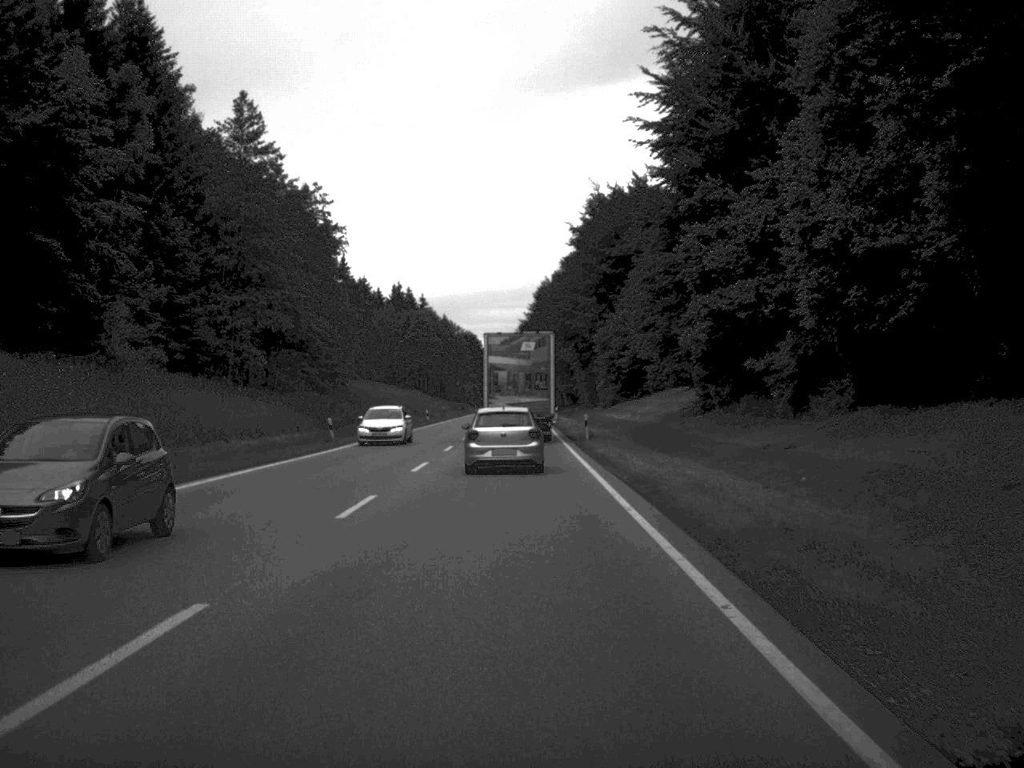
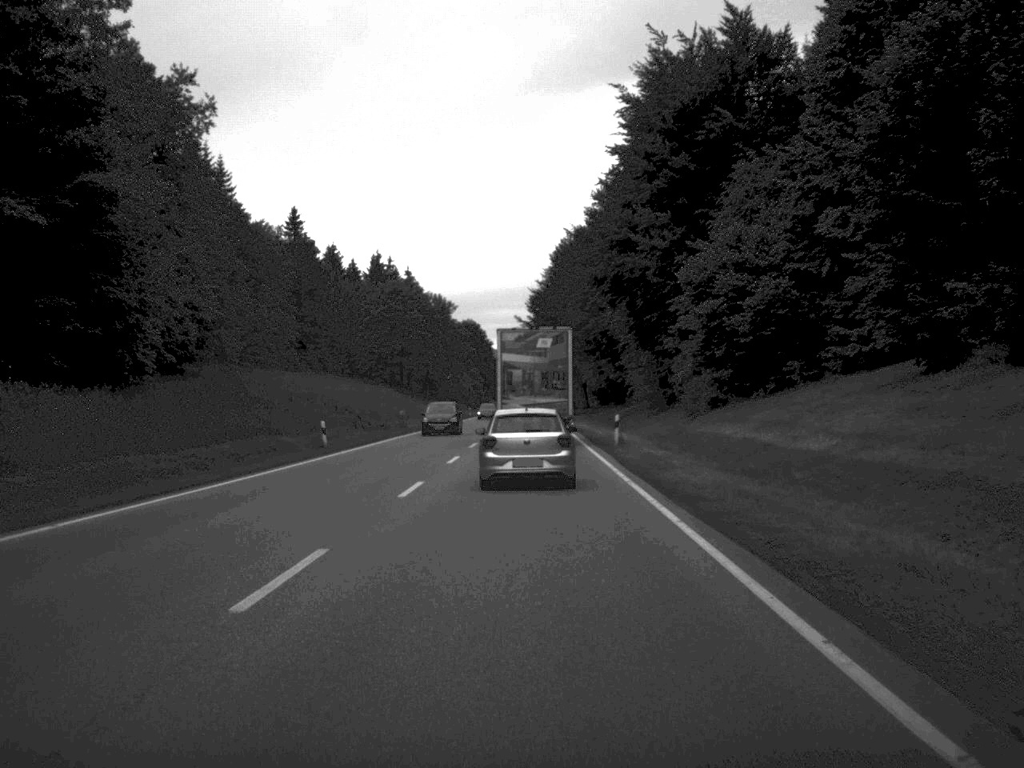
(-0.5, +55.1) m; -1°
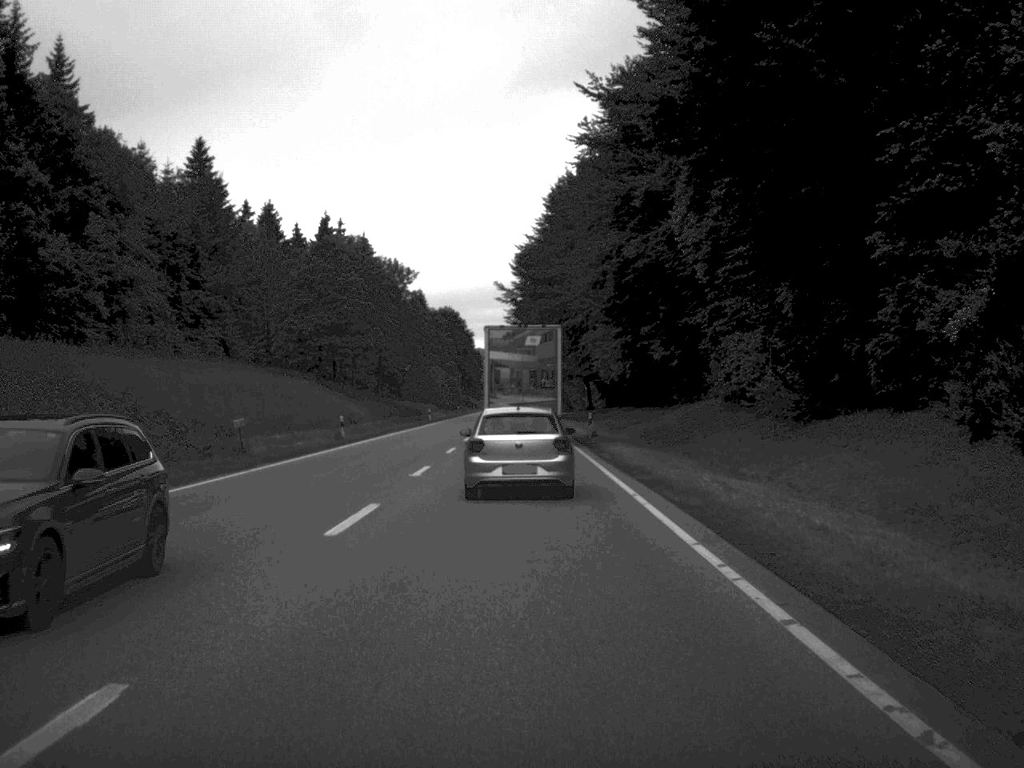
(+0.2, +41.8) m; 0°
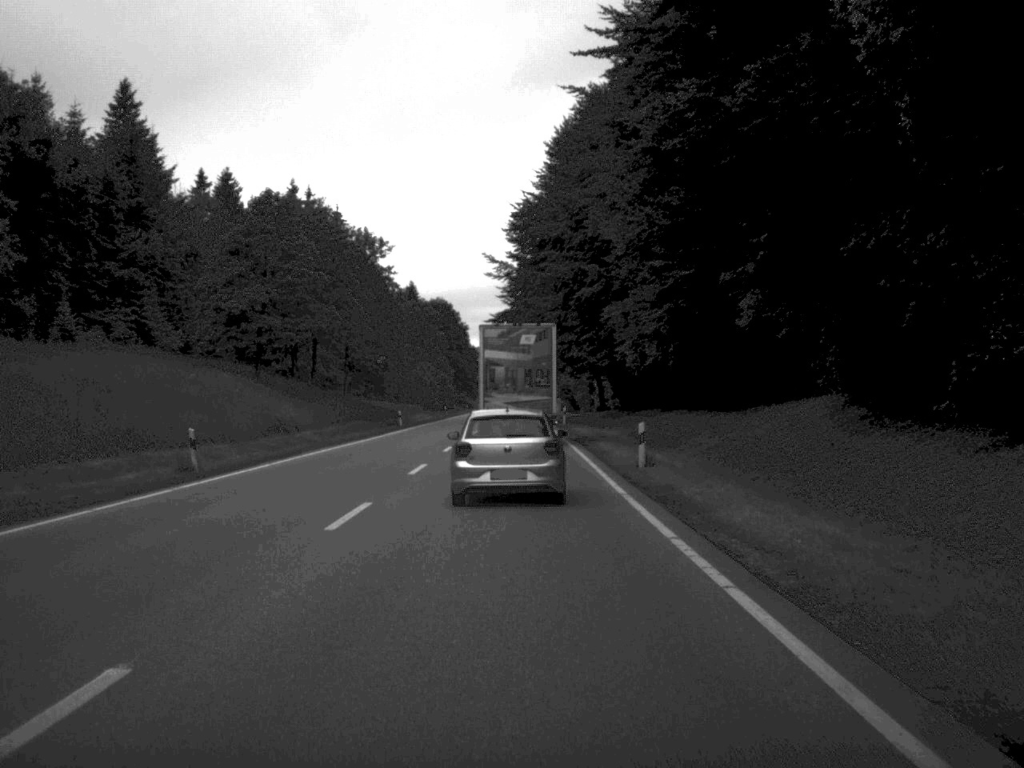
(0.0, +22.9) m; 0°
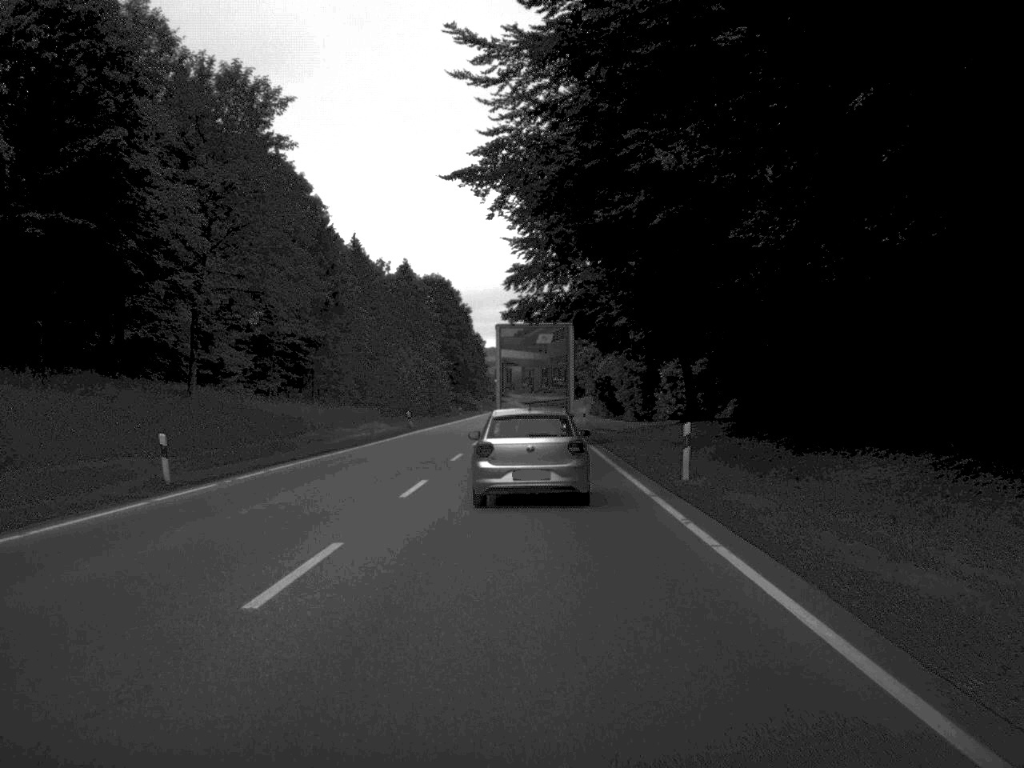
(-0.5, +53.0) m; -1°
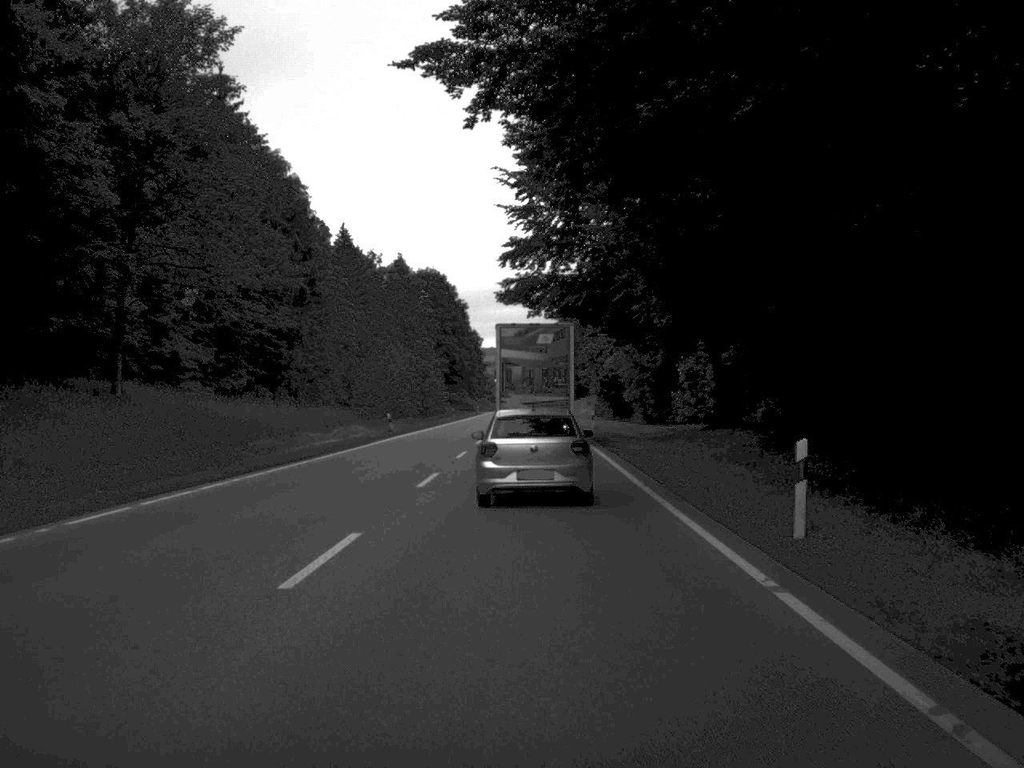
(0.0, +10.0) m; 0°
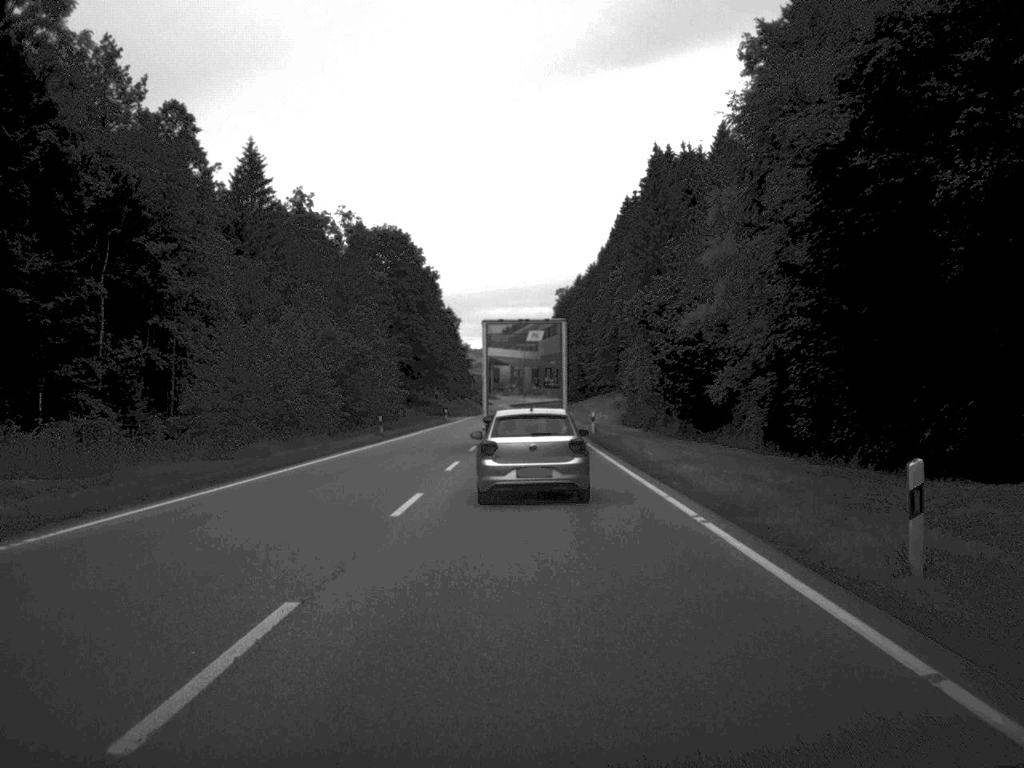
(0.0, +52.5) m; 0°
